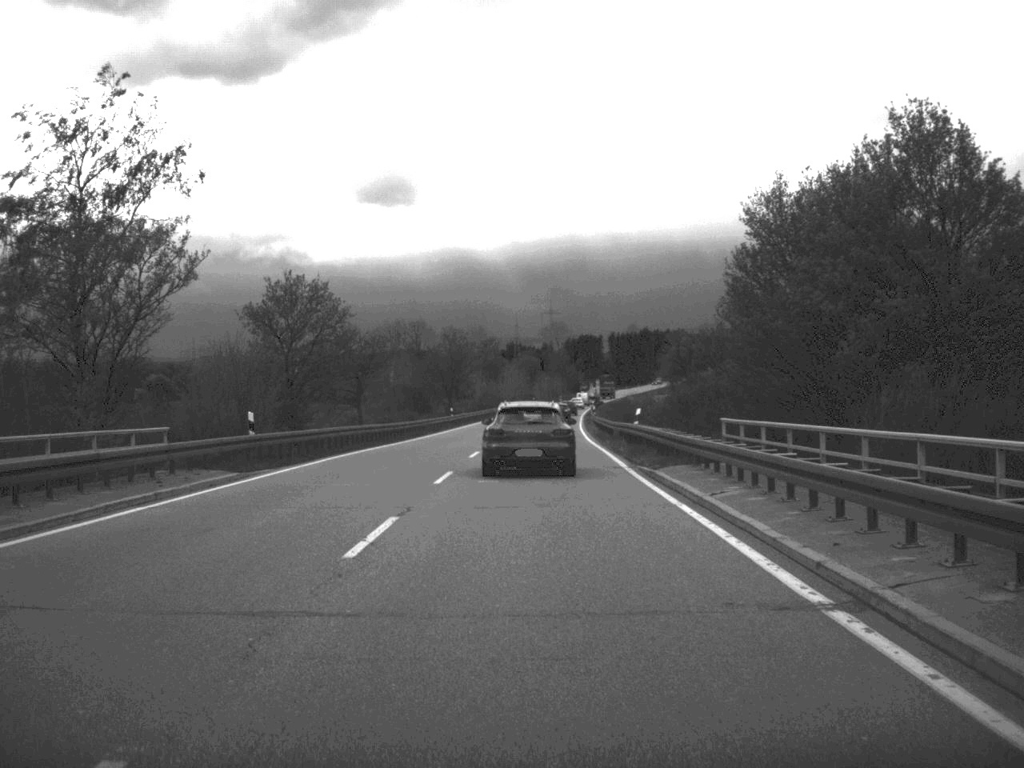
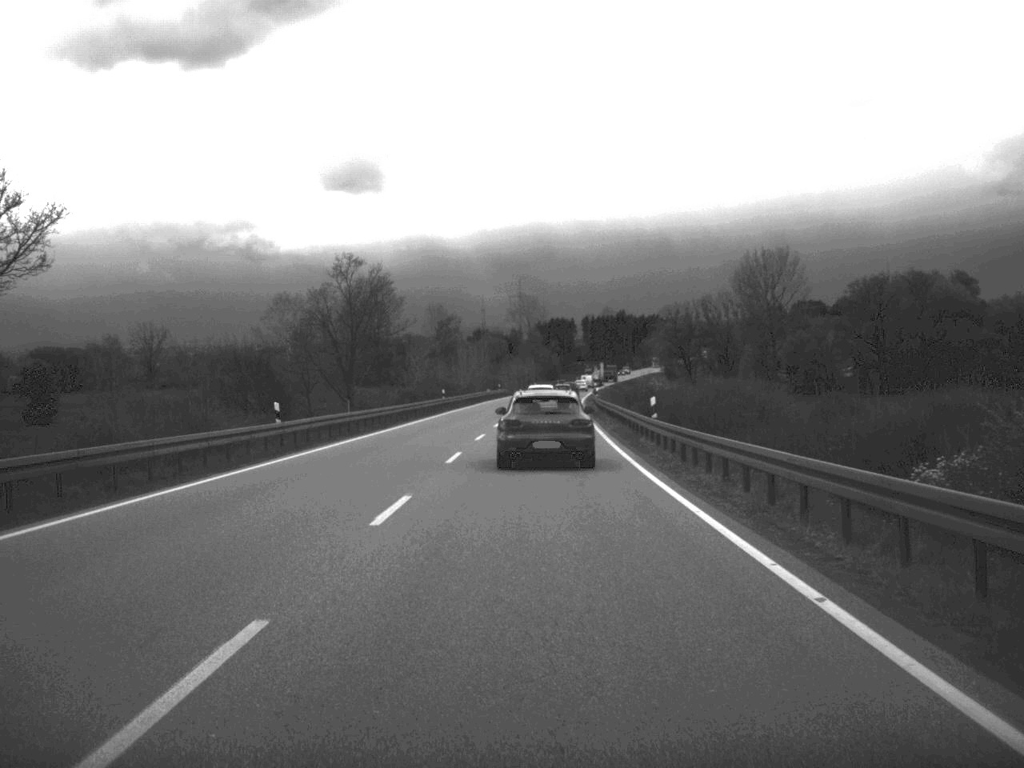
(+0.5, +55.6) m; +1°
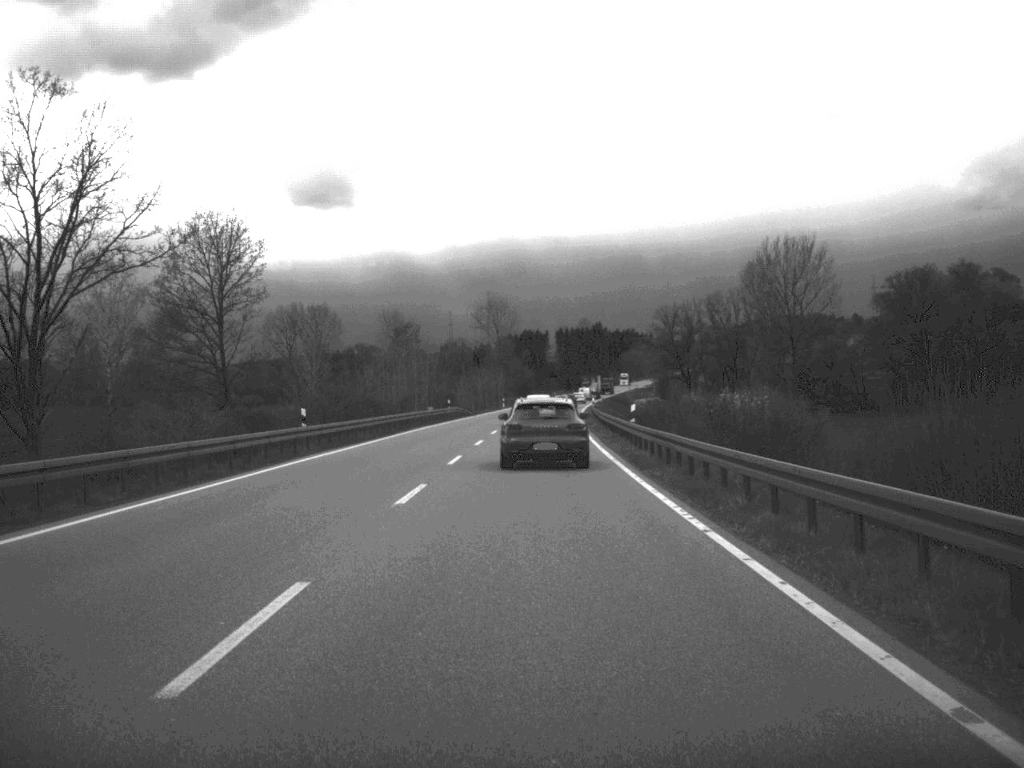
(+0.4, +44.3) m; +1°
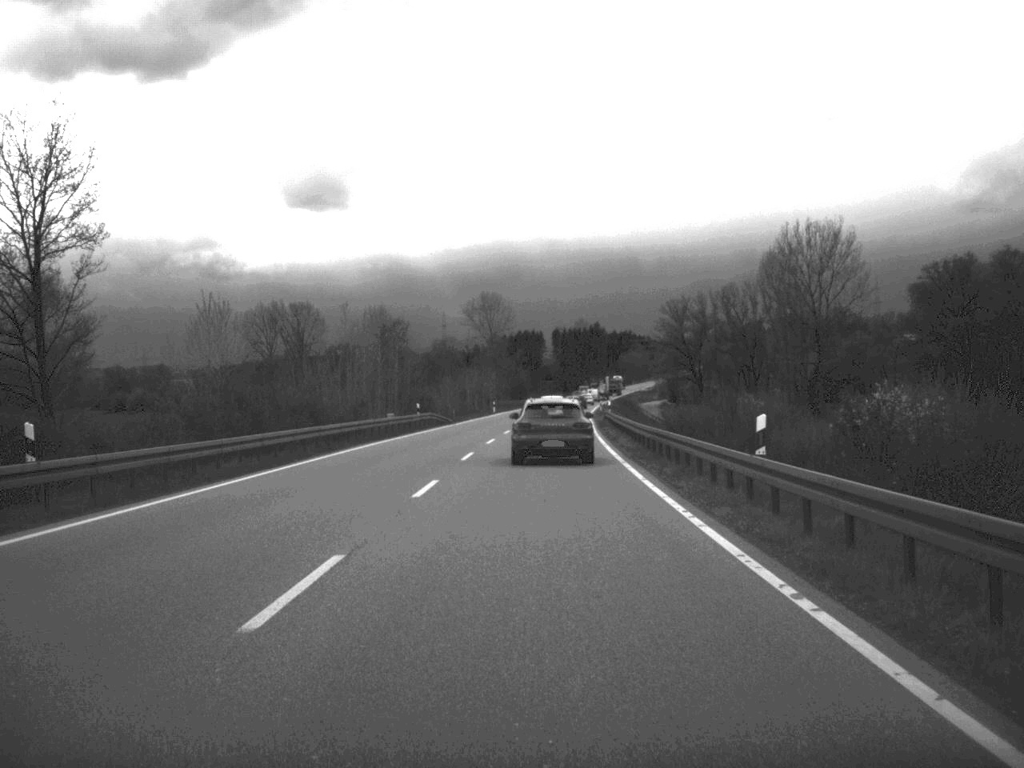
(0.0, +21.6) m; 0°
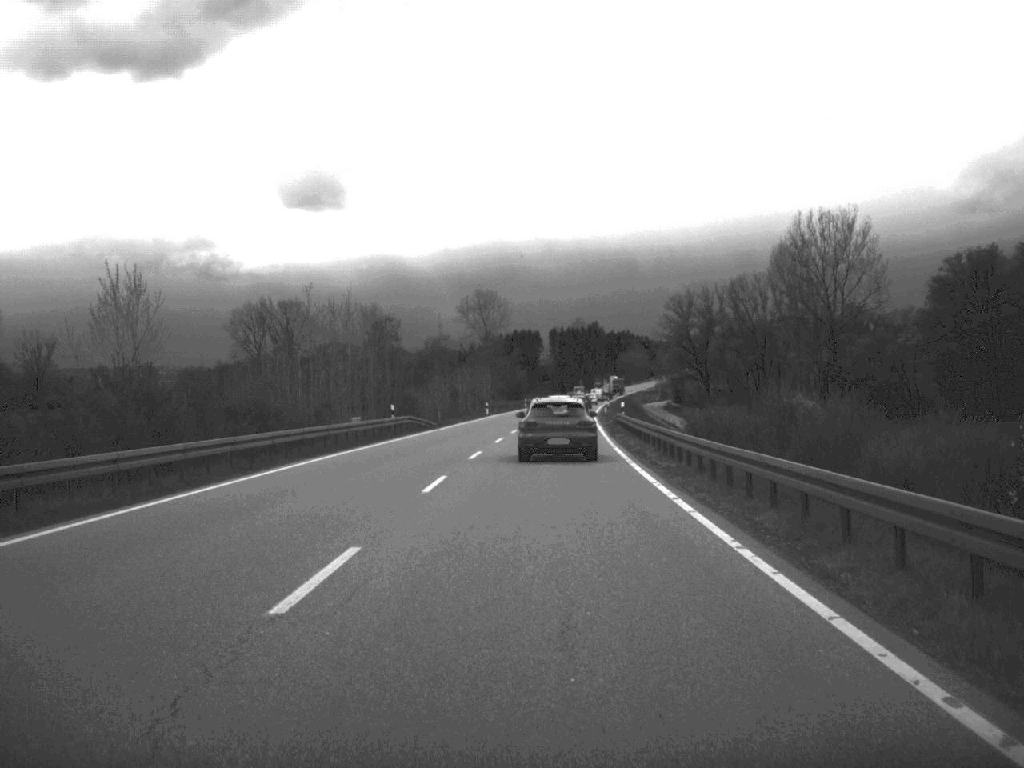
(0.0, +11.2) m; 0°
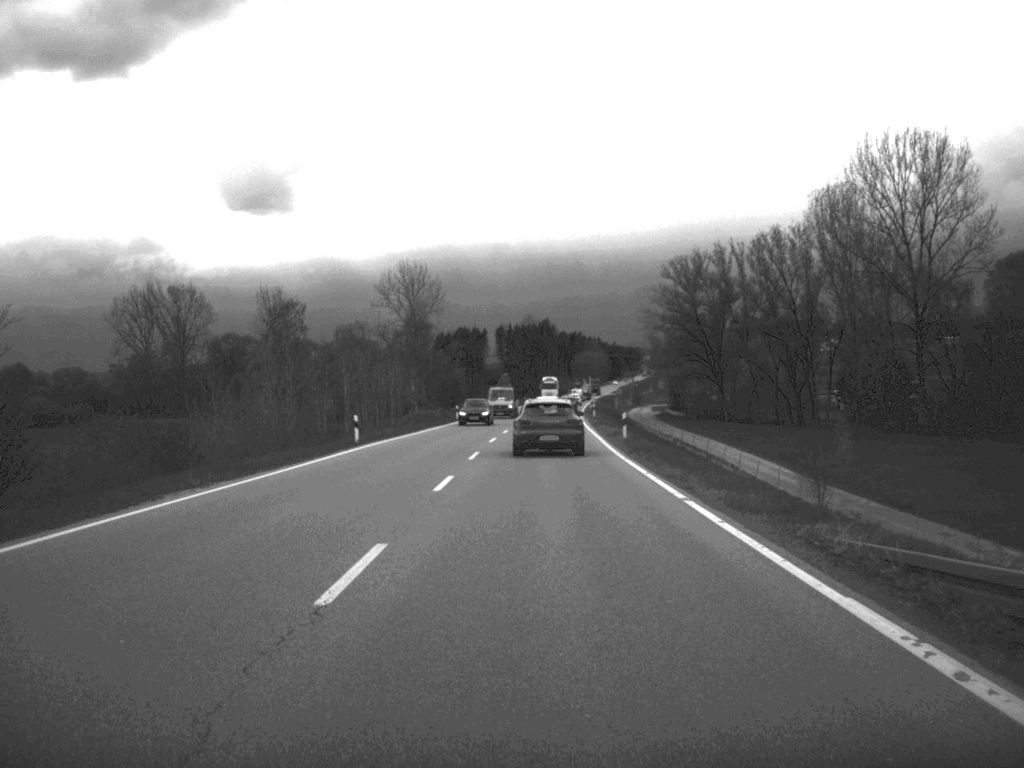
(+0.9, +58.2) m; +2°
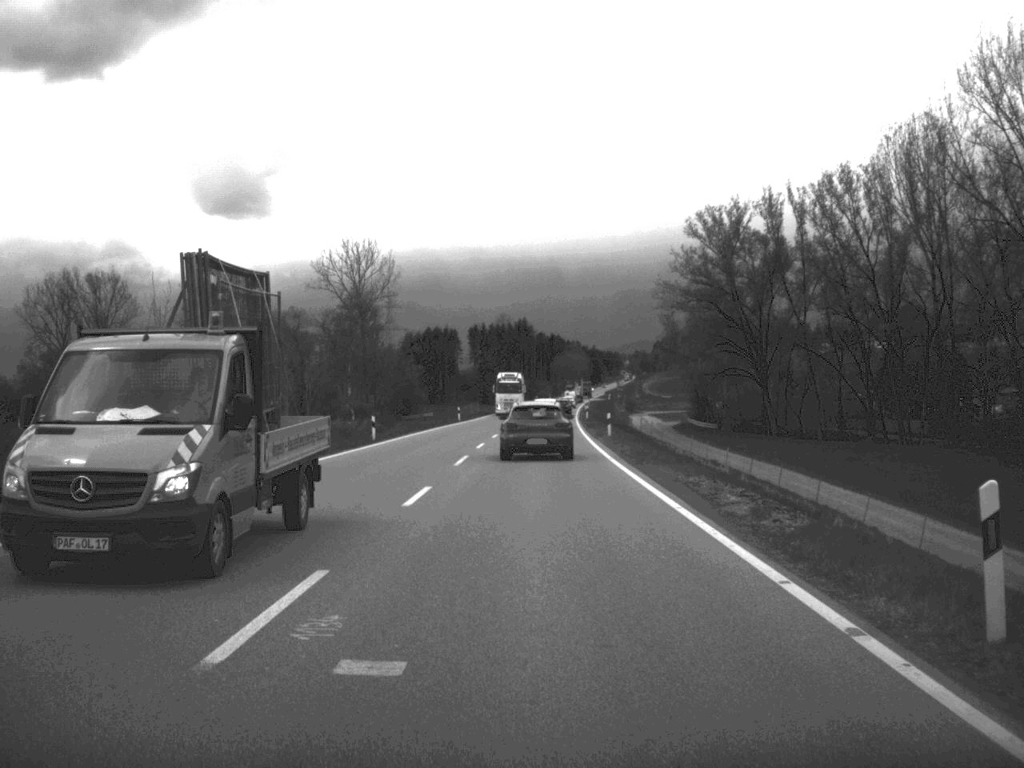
(+0.4, +37.9) m; +1°
